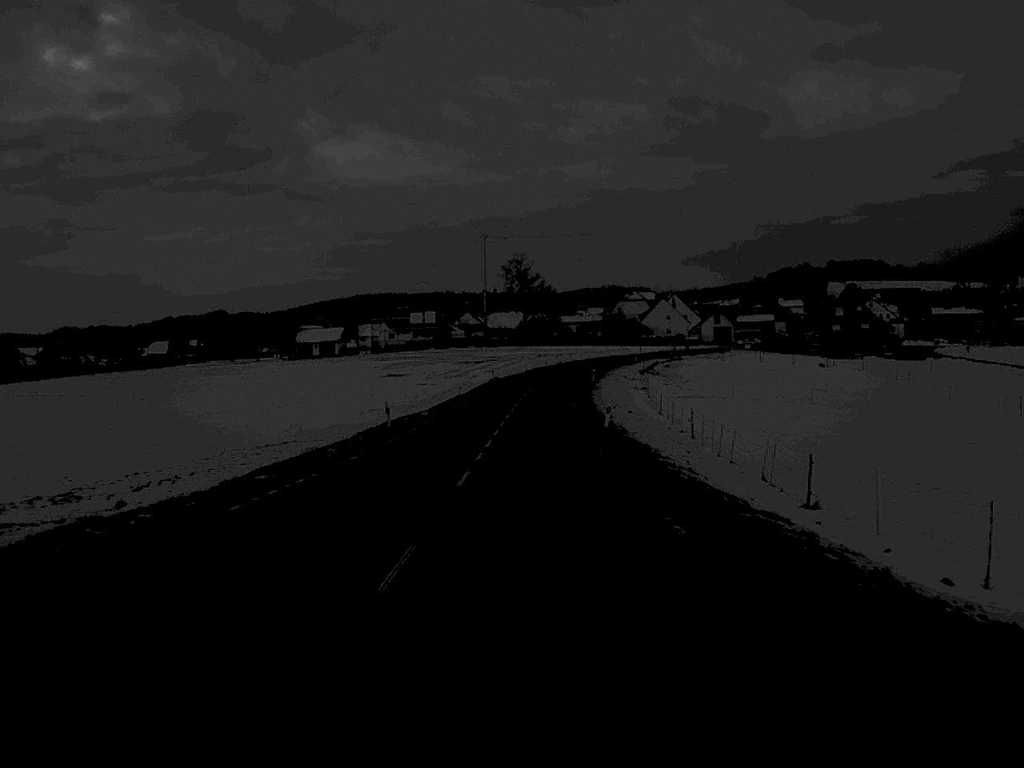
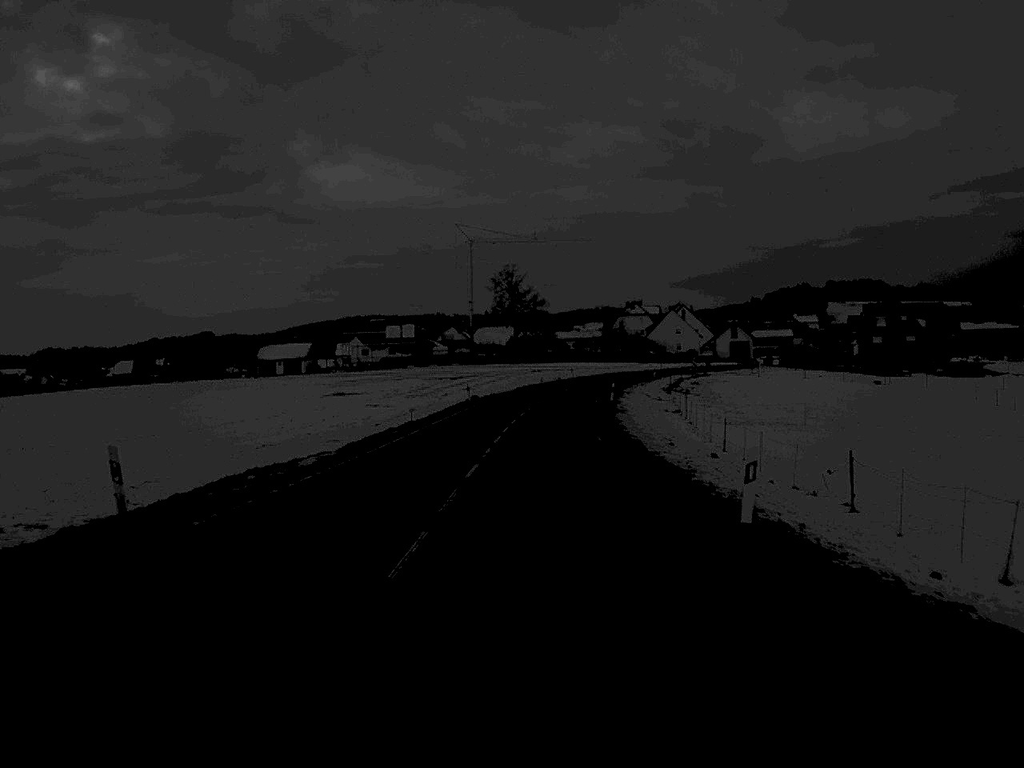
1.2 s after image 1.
(+0.1, +28.2) m; 0°
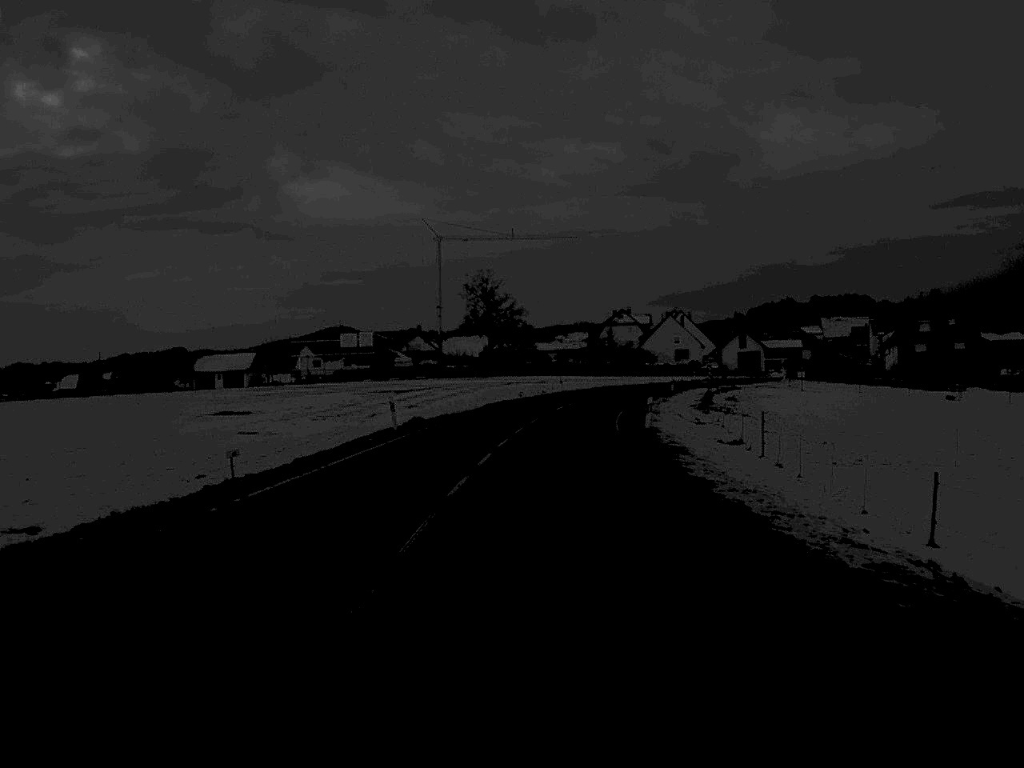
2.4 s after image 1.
(+0.2, +28.3) m; +1°
